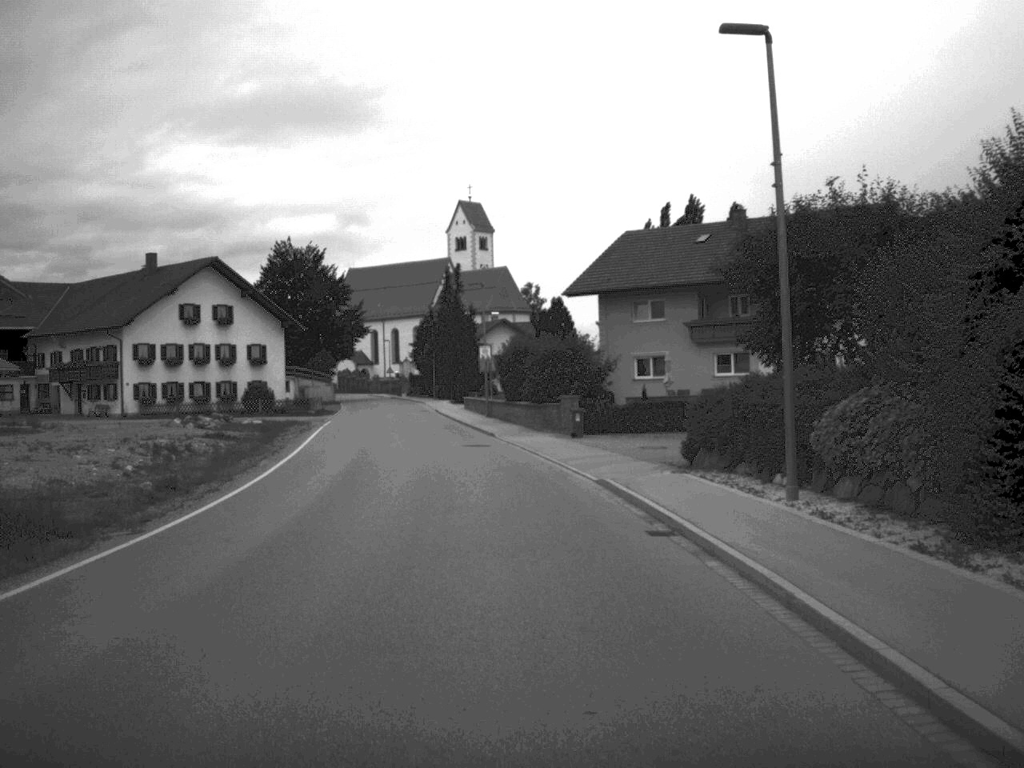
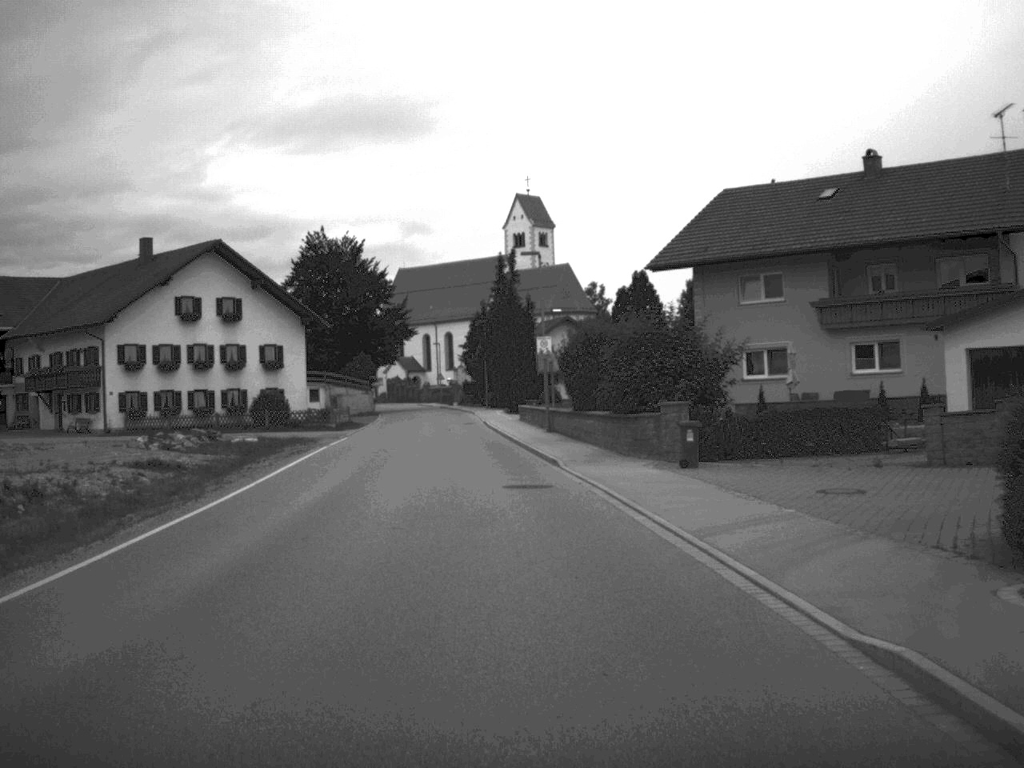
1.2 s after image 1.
(-0.3, +14.8) m; -3°
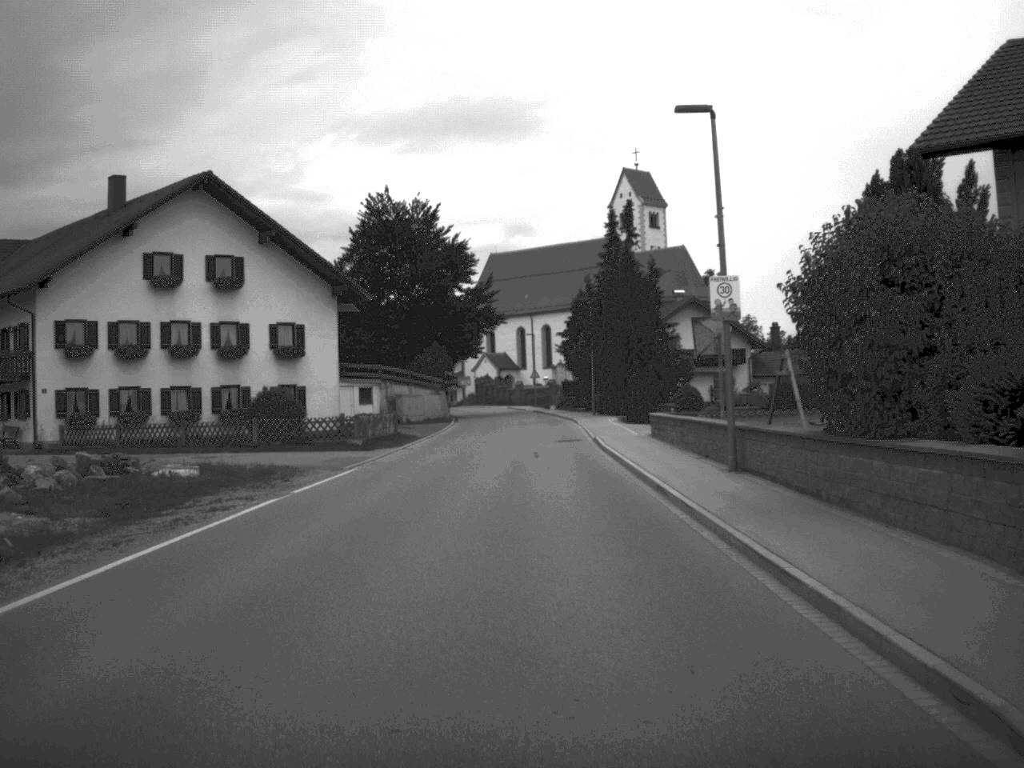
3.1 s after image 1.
(-0.9, +22.3) m; -5°
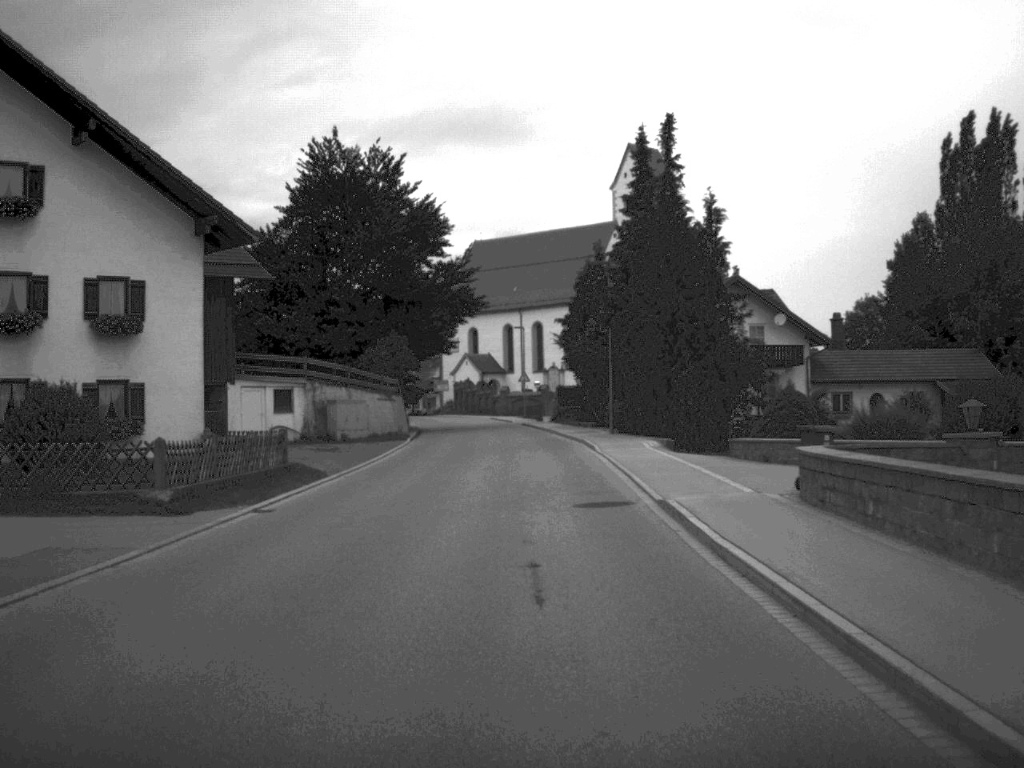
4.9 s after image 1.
(0.0, +21.2) m; 0°
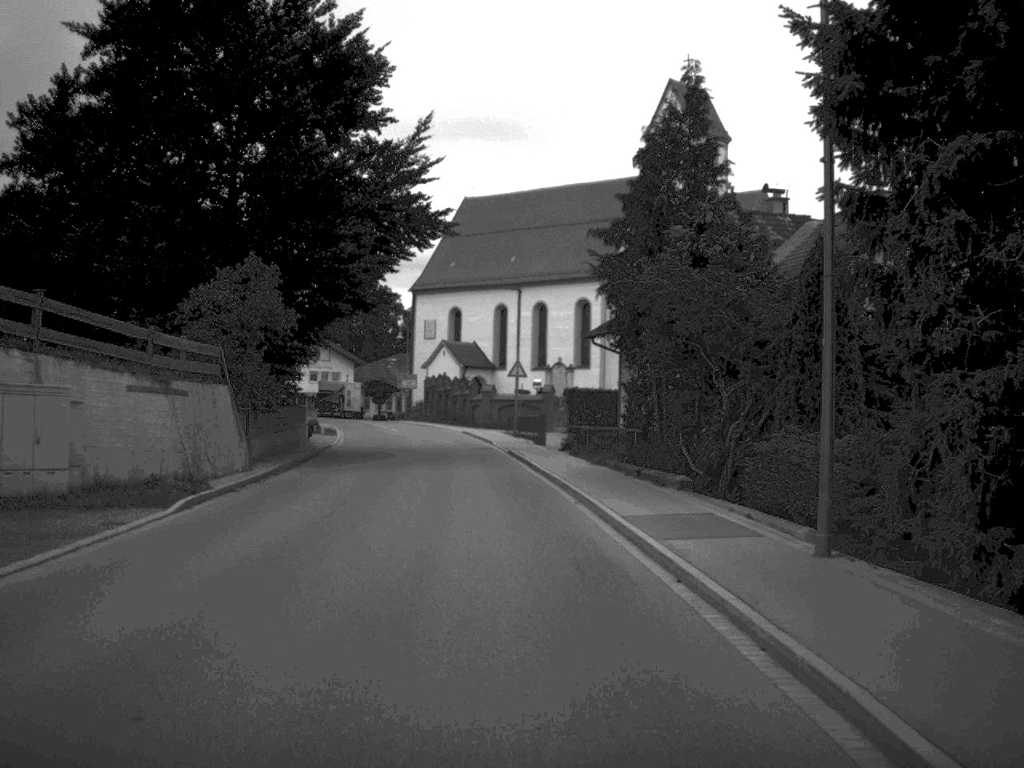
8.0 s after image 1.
(+0.2, +33.3) m; 0°
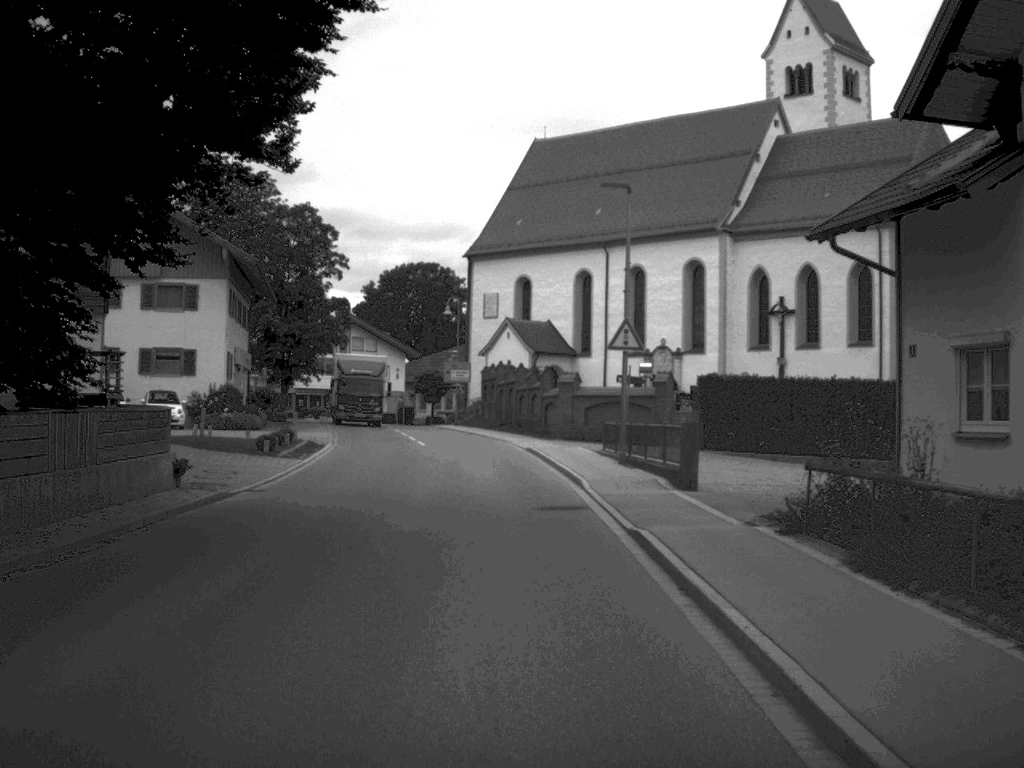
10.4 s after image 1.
(-0.8, +24.9) m; -4°
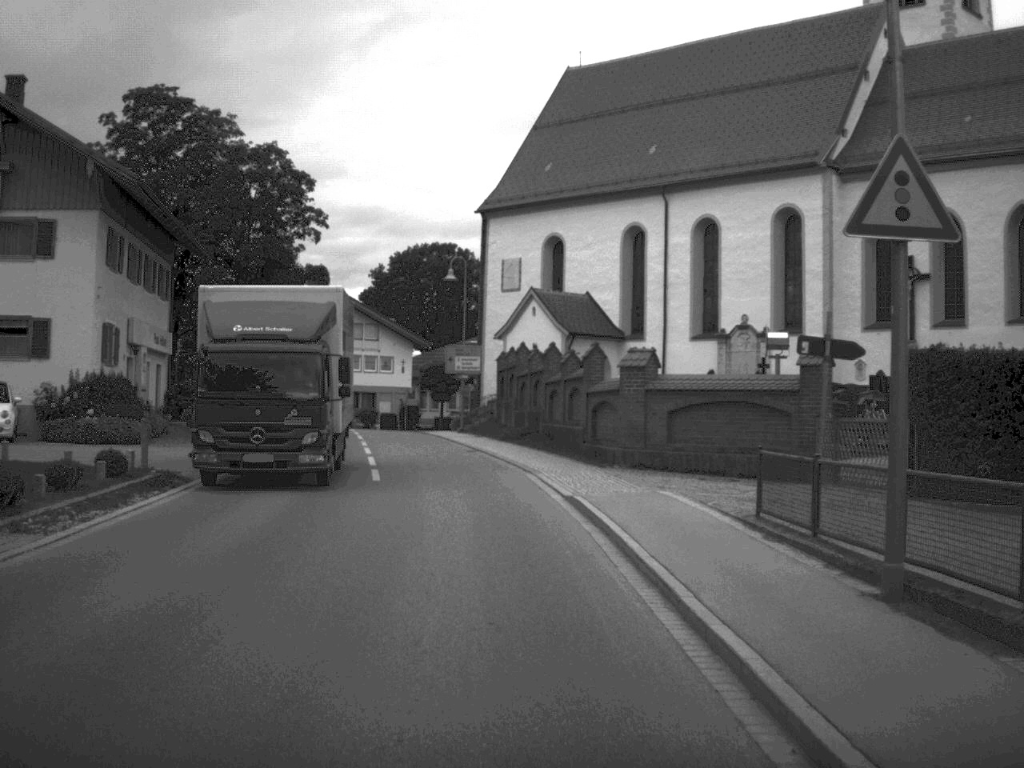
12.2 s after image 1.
(-0.2, +19.3) m; -1°
